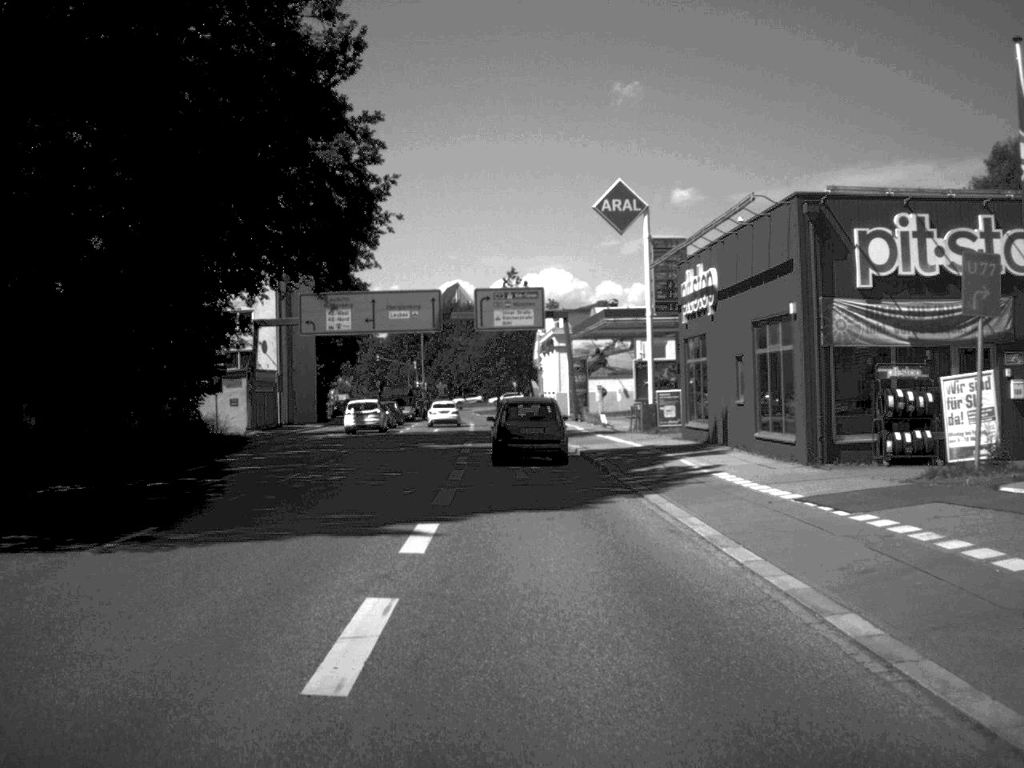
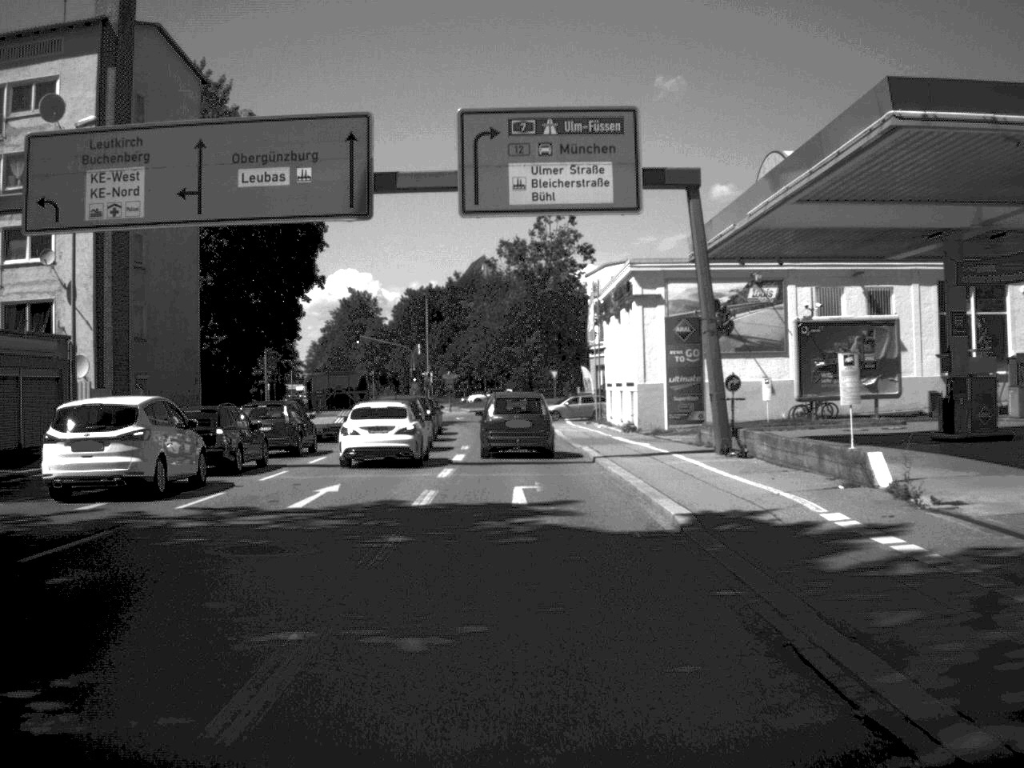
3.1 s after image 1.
(-0.6, +42.6) m; -2°
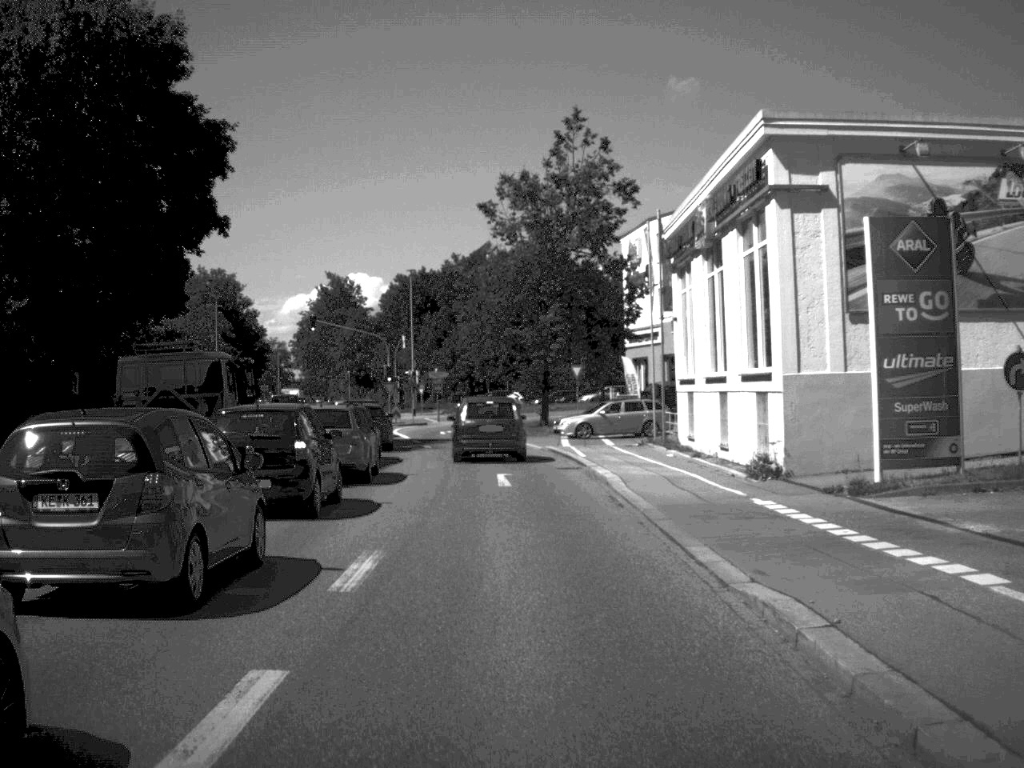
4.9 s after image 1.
(-0.2, +25.0) m; -1°
